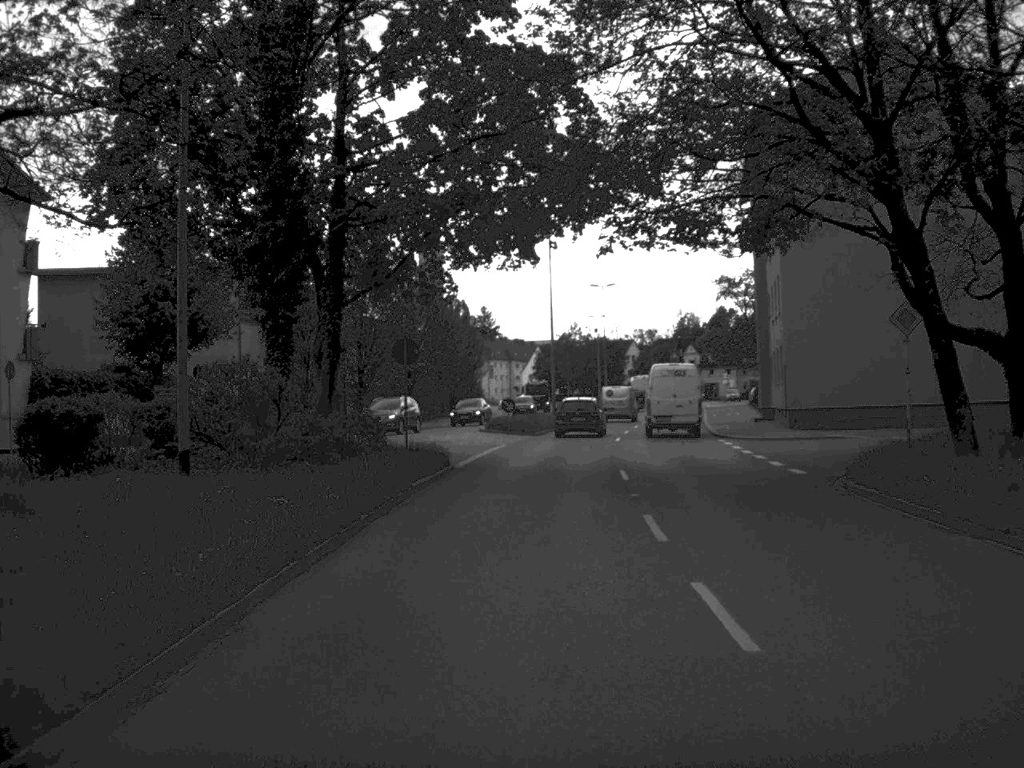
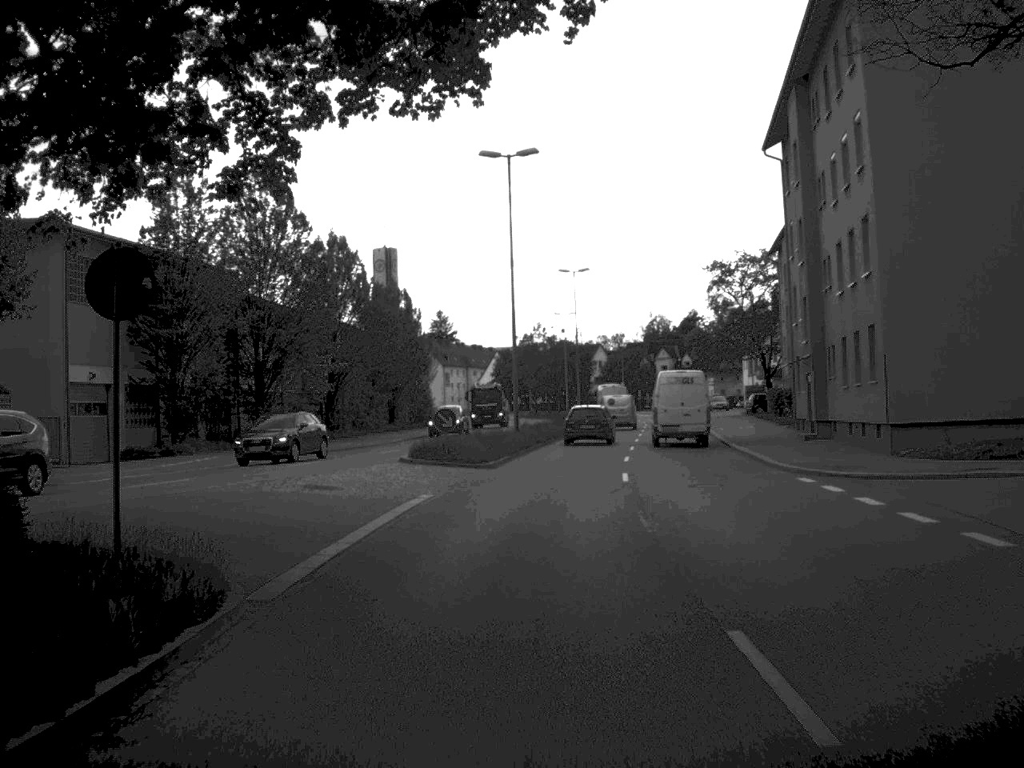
(+0.2, +17.9) m; +2°
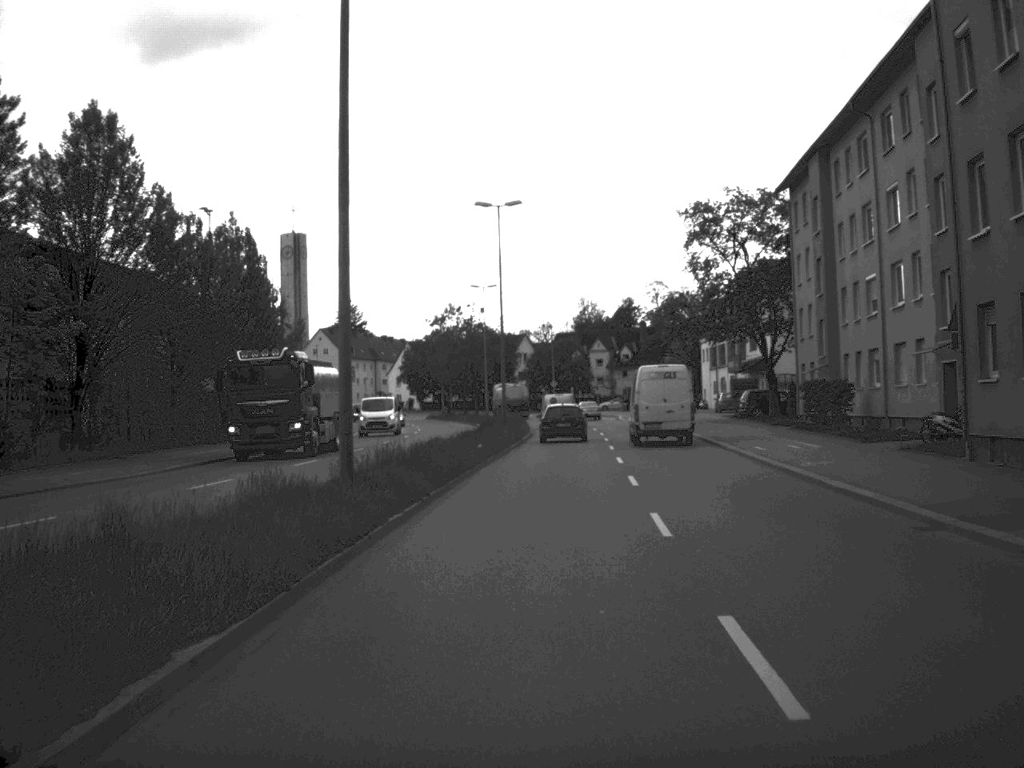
(+0.8, +27.6) m; +3°
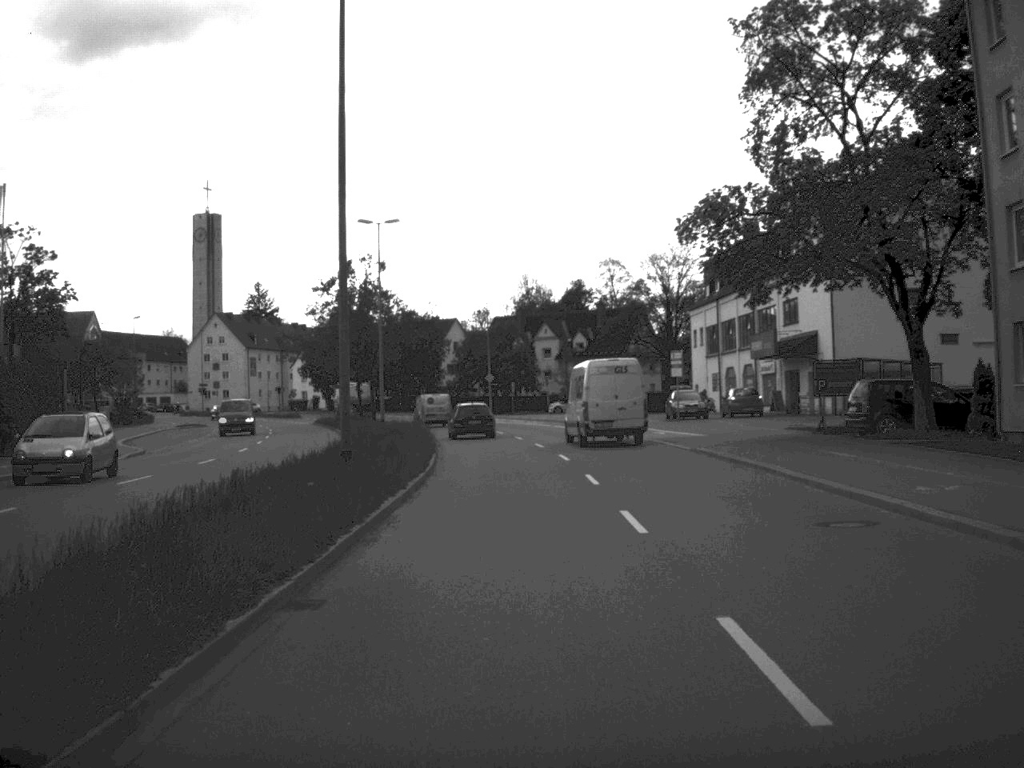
(+0.9, +34.3) m; +2°
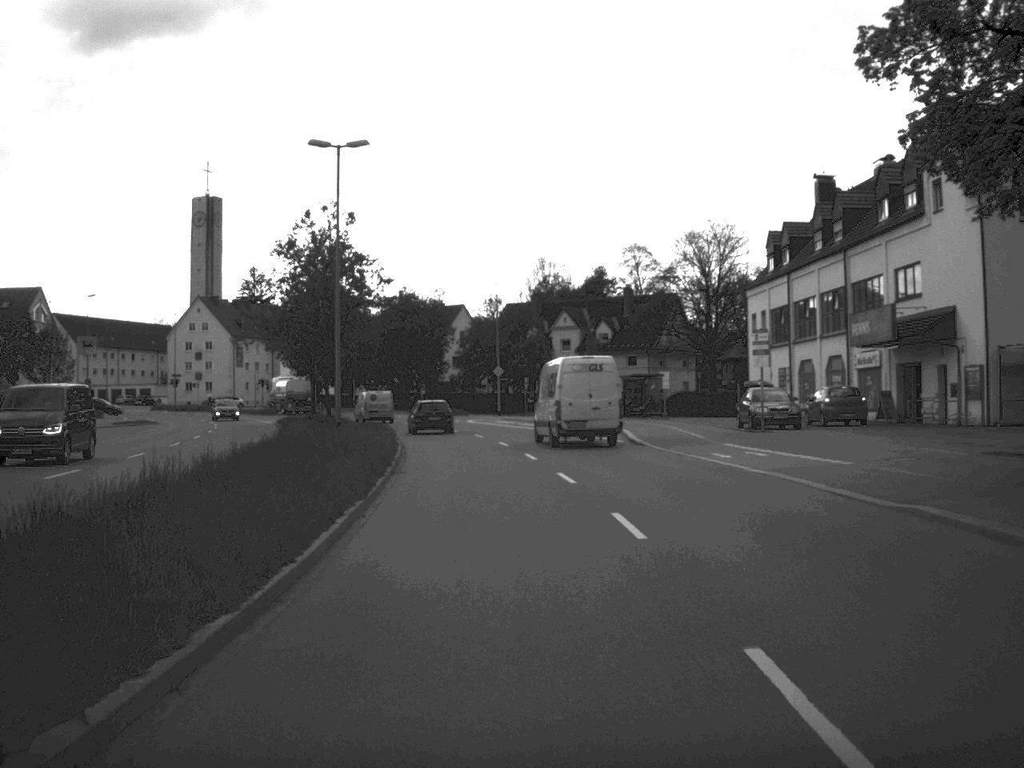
(-0.1, +18.2) m; -1°
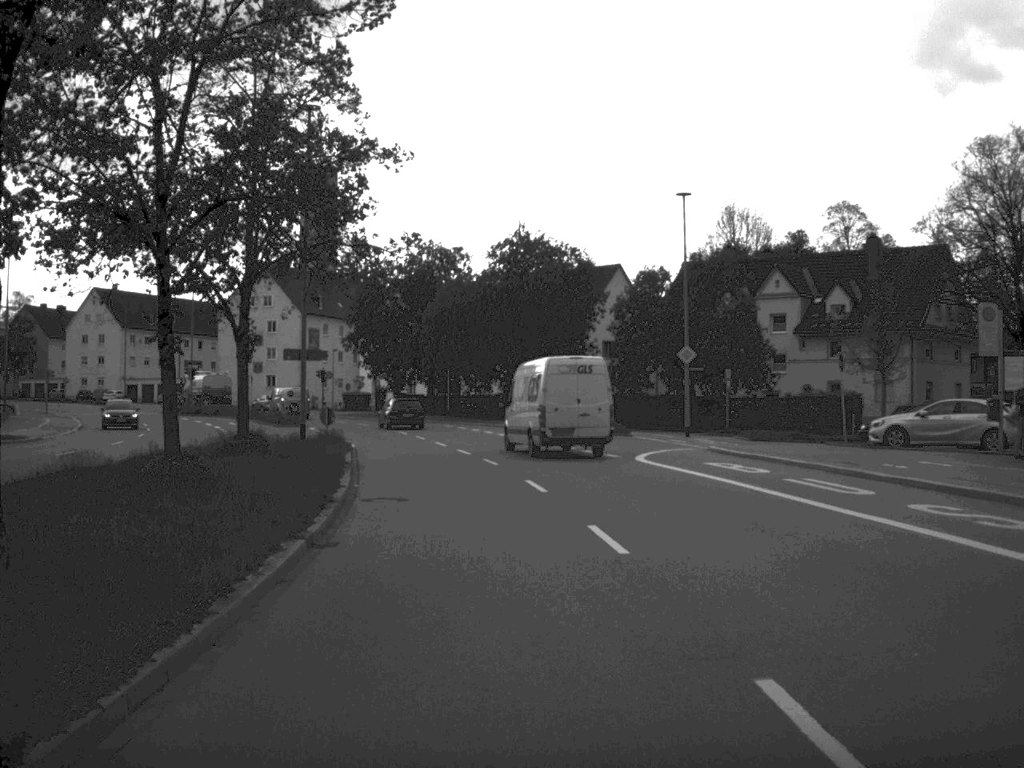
(-2.5, +44.7) m; -7°
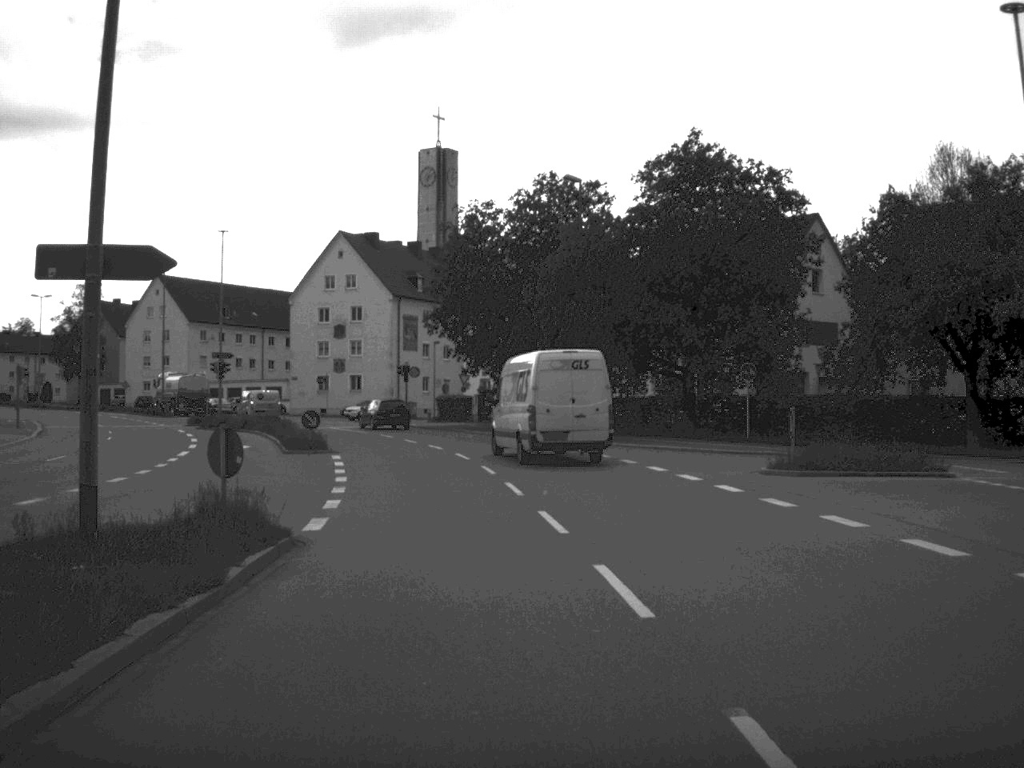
(-1.4, +26.9) m; -6°
